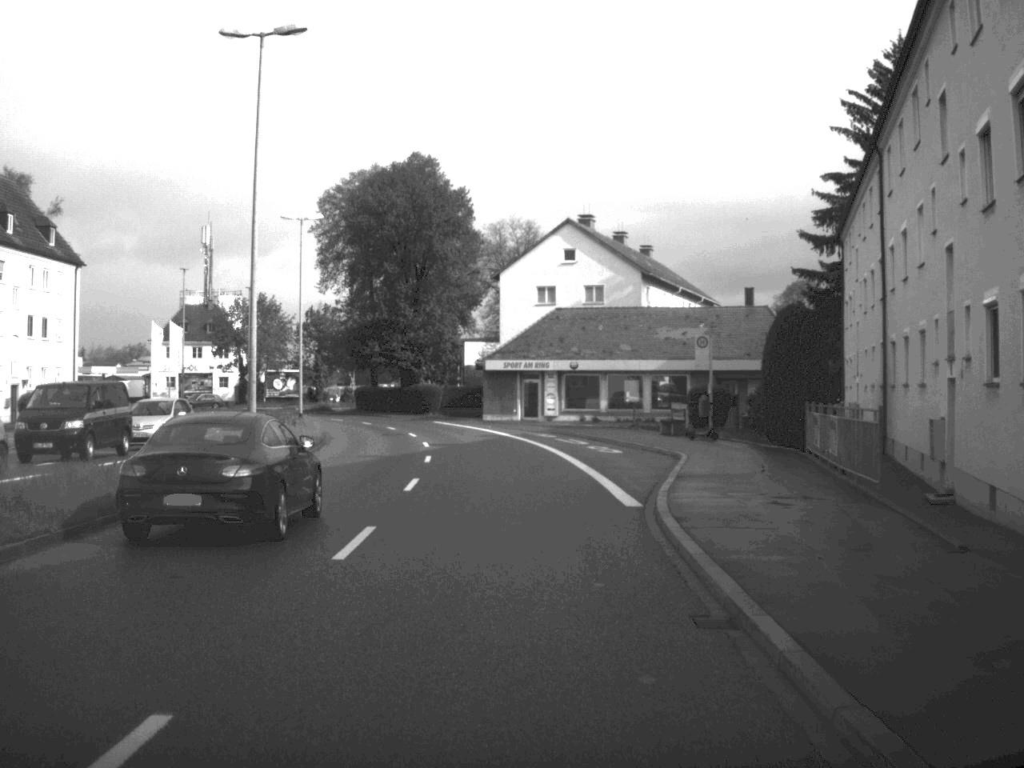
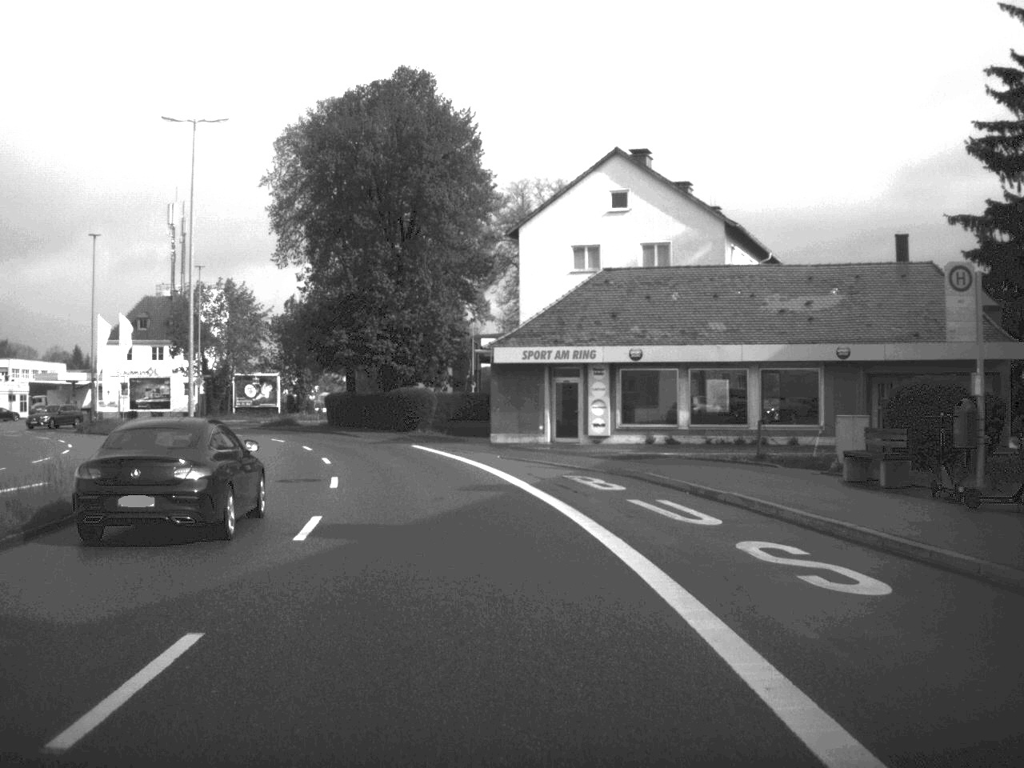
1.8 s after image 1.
(-0.1, +24.7) m; -2°
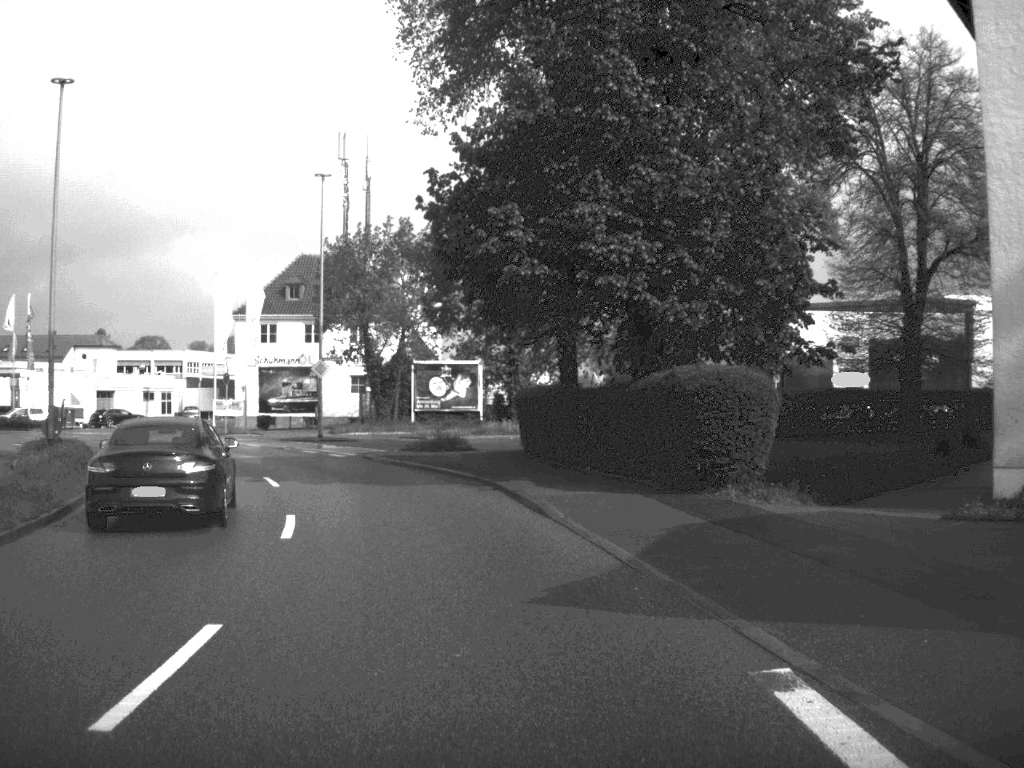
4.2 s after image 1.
(-3.5, +35.1) m; -12°
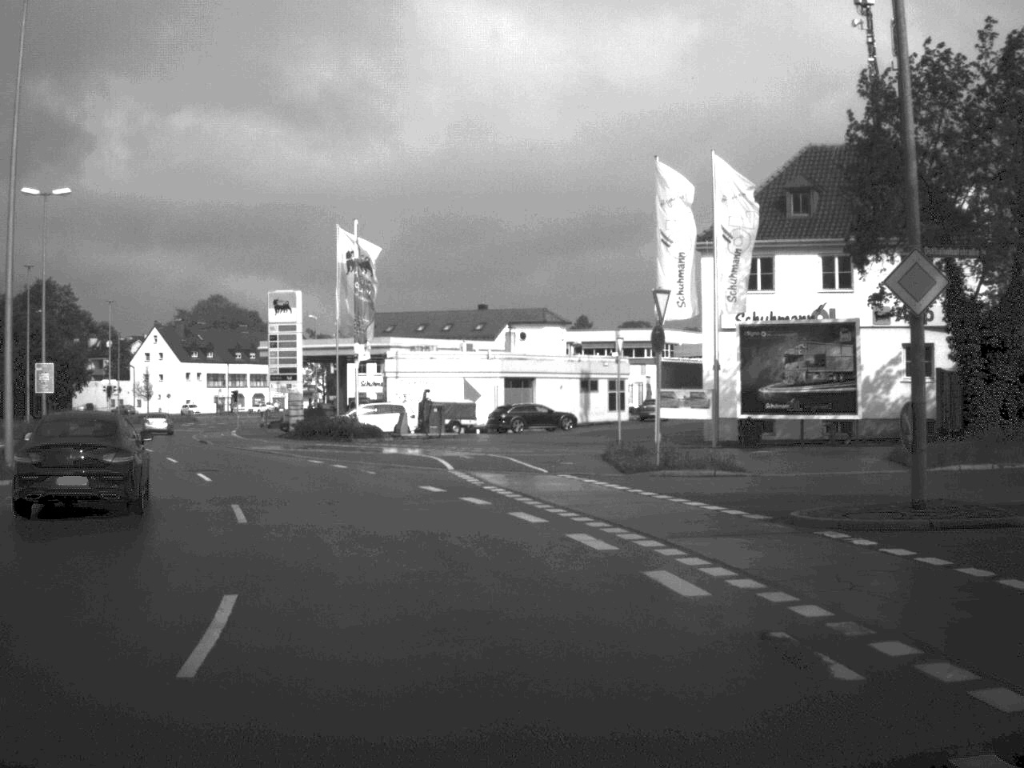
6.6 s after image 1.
(-6.3, +33.9) m; -23°
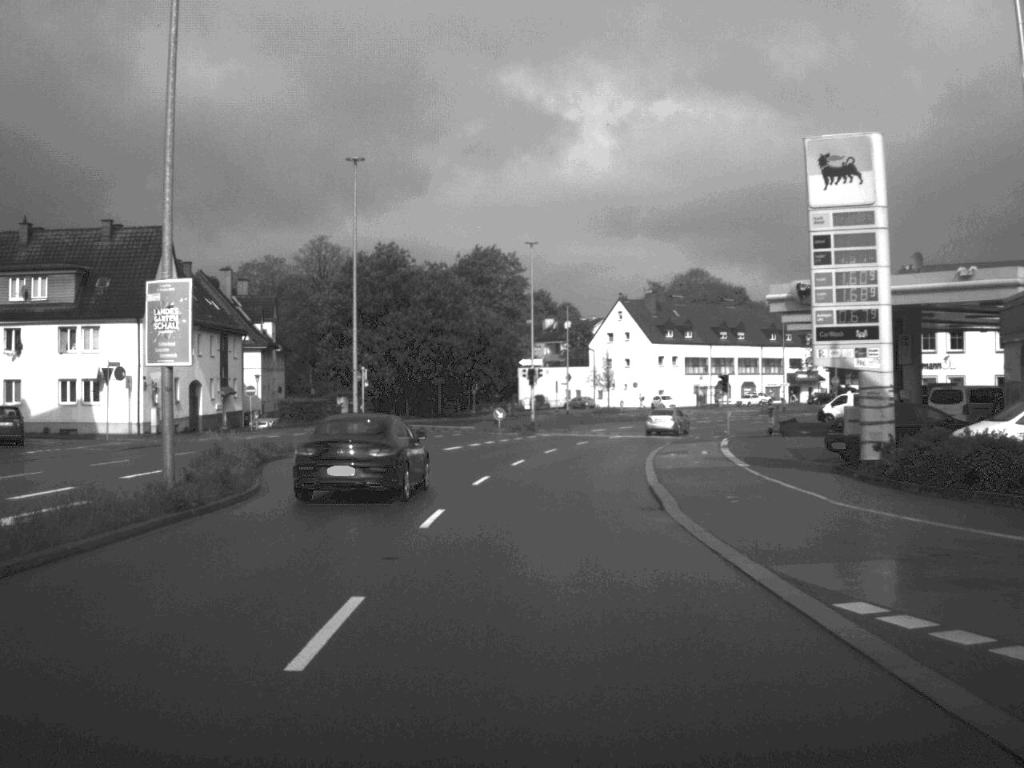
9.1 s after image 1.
(-7.9, +34.6) m; -21°
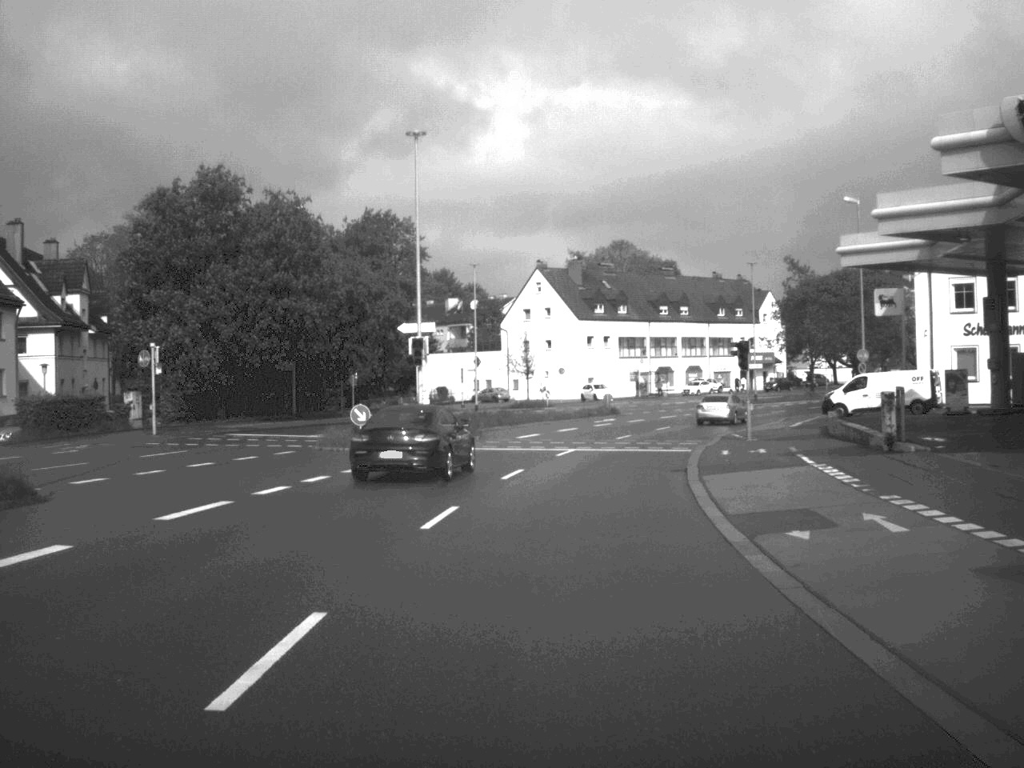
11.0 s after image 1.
(+0.7, +27.4) m; +4°
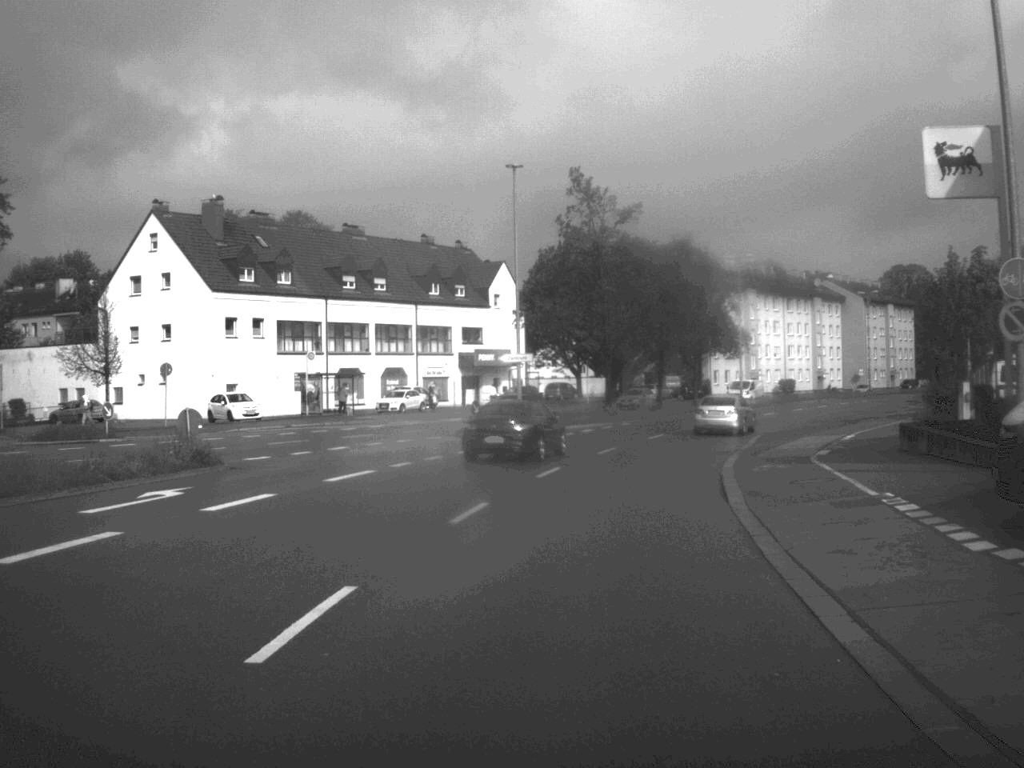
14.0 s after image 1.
(+4.7, +44.4) m; +14°
